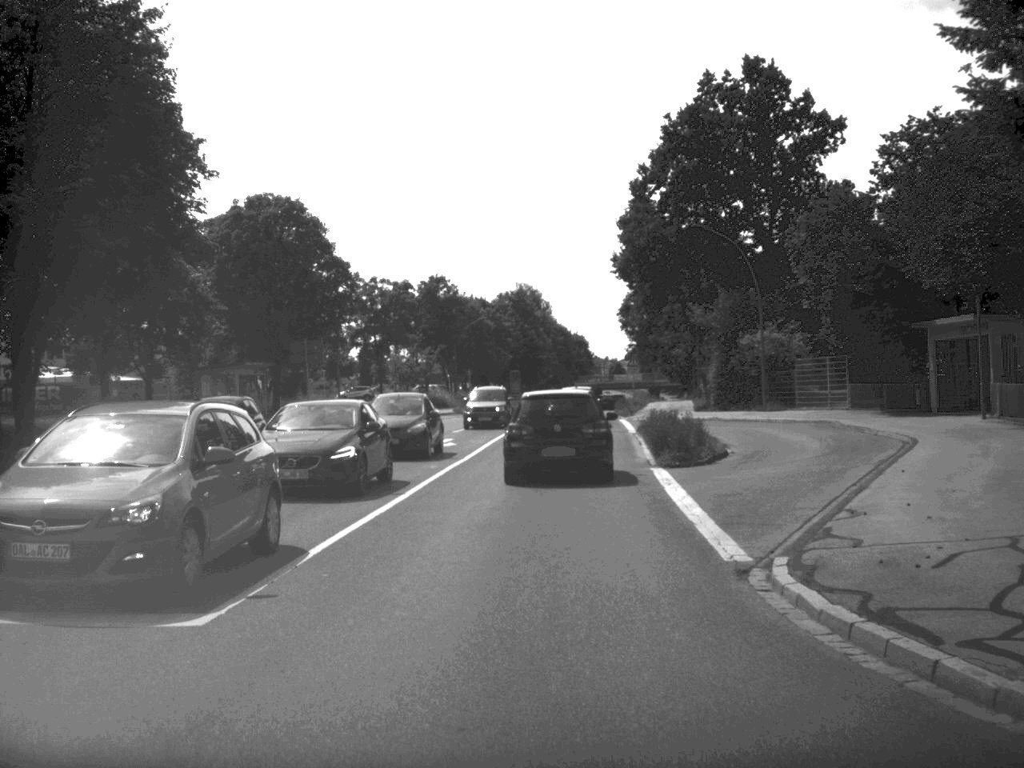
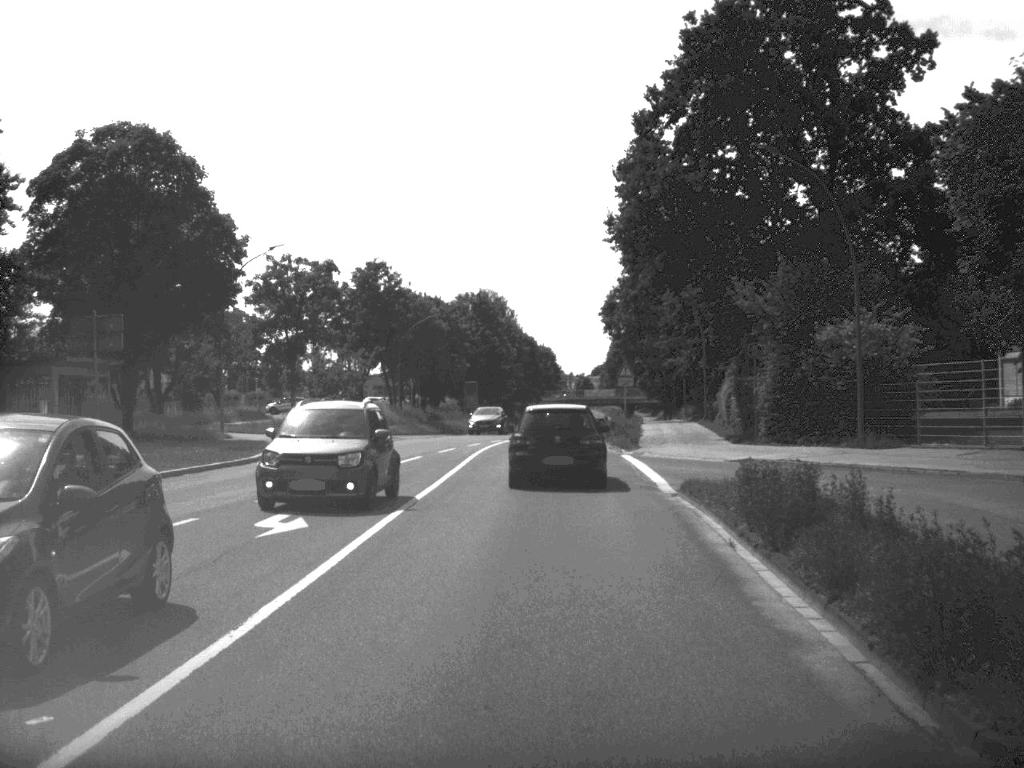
(+0.3, +19.1) m; +2°
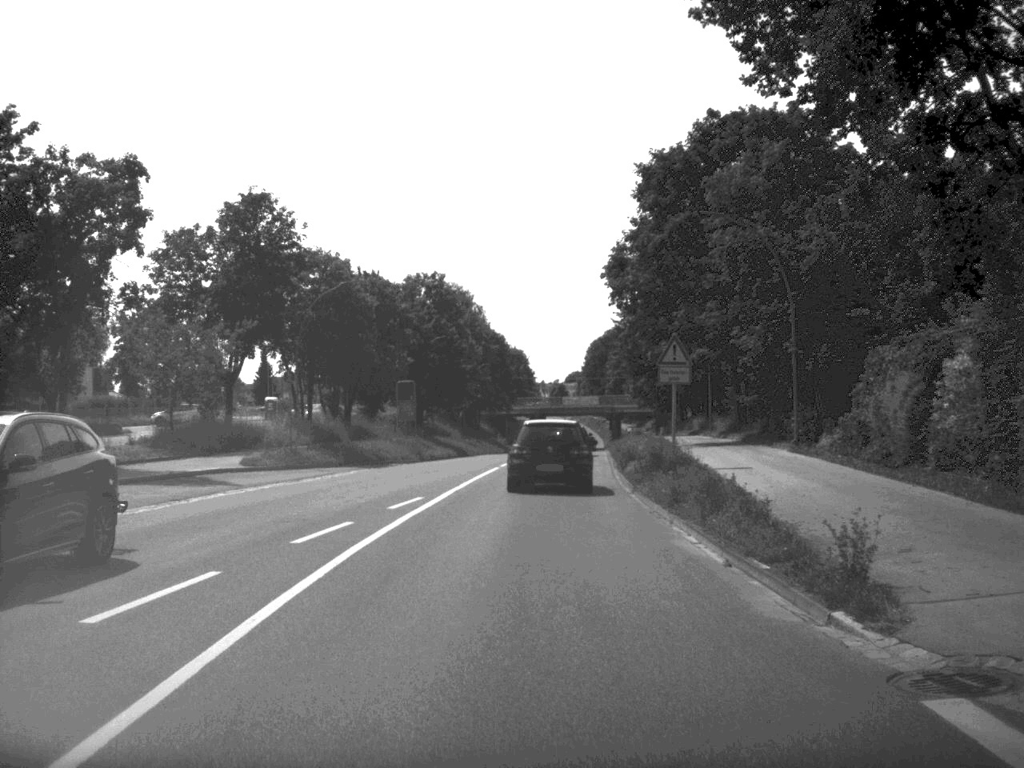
(+0.3, +28.1) m; +1°
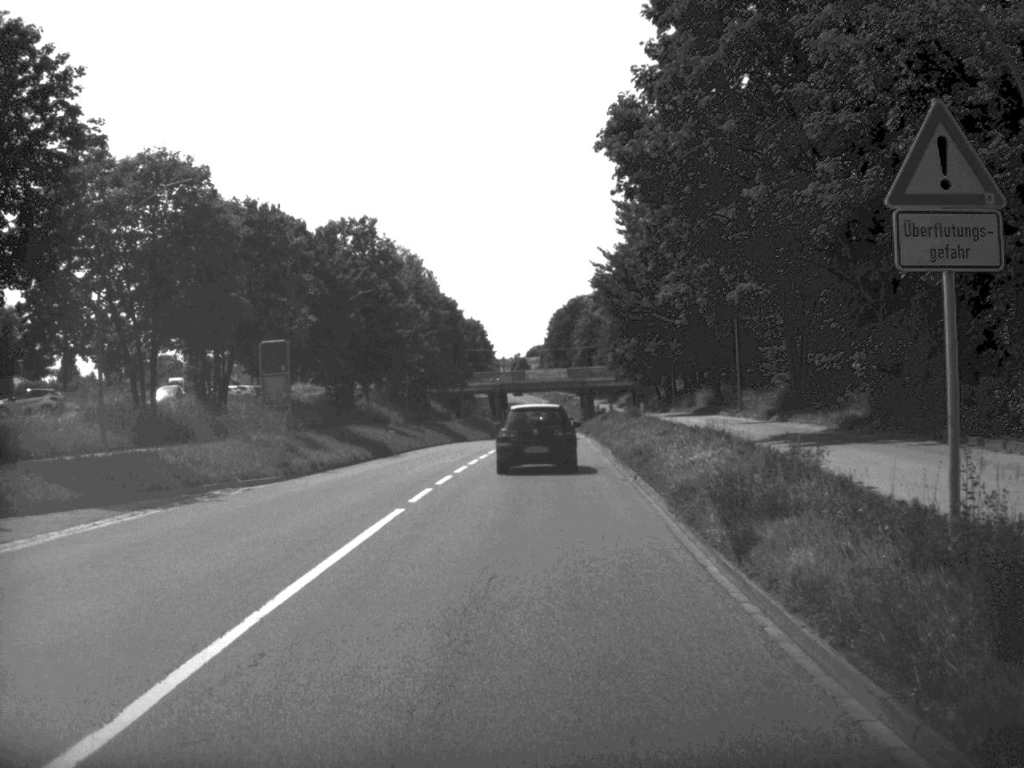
(+0.3, +21.7) m; +2°
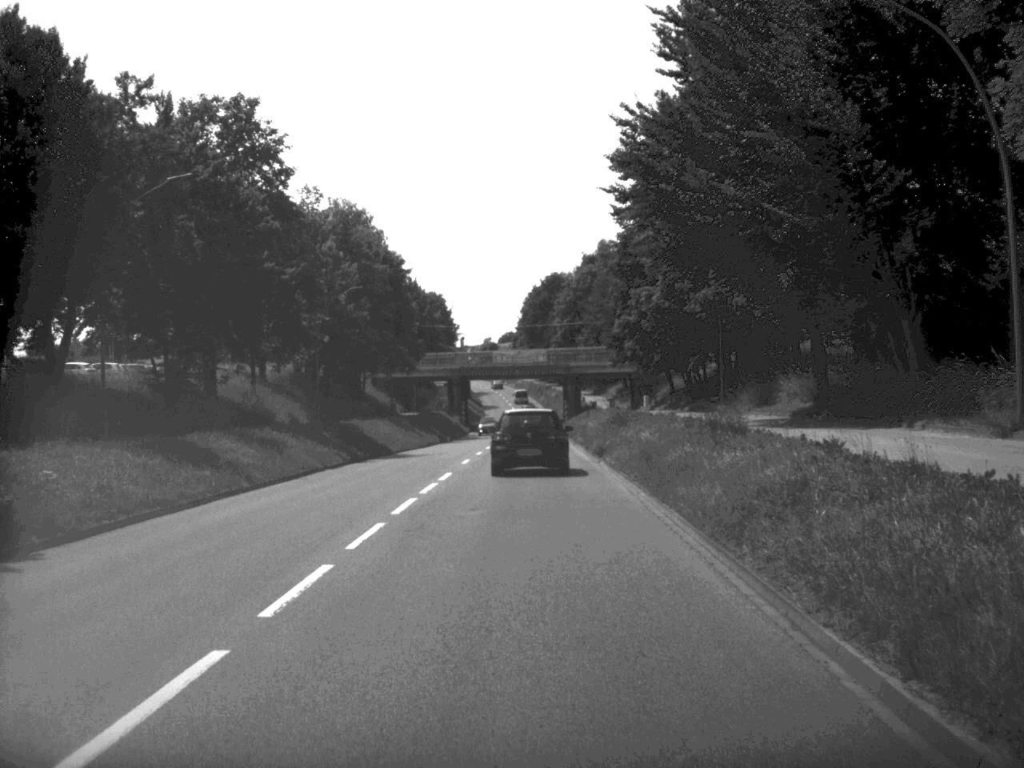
(+0.4, +32.4) m; +1°
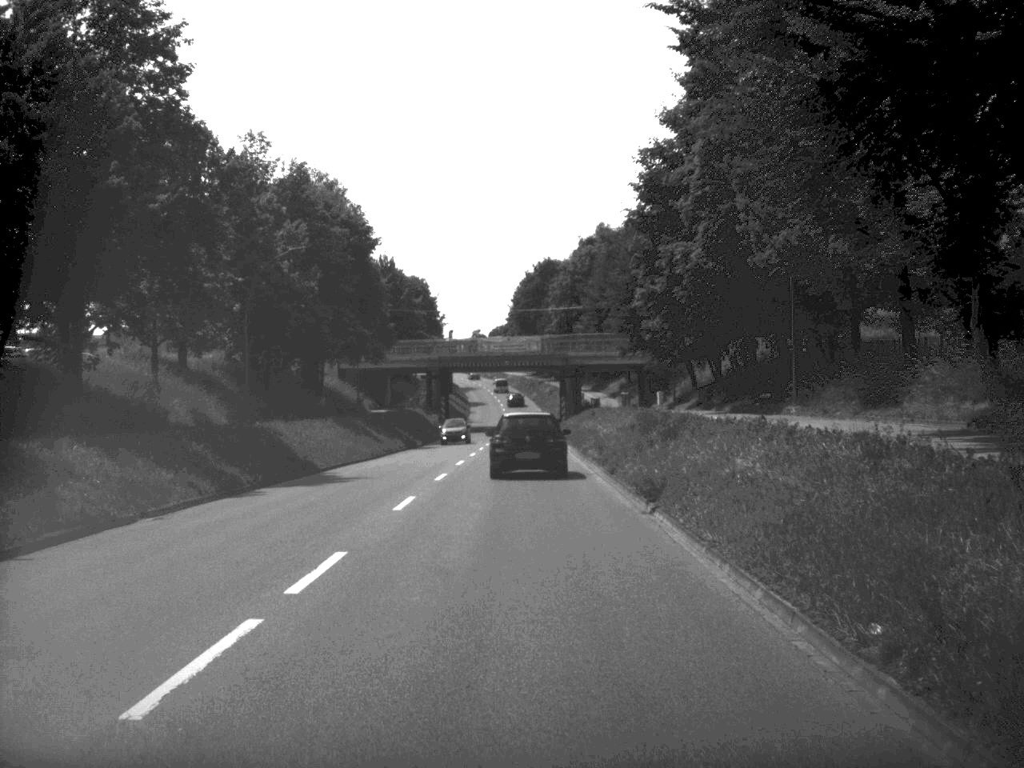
(+0.1, +16.4) m; 0°
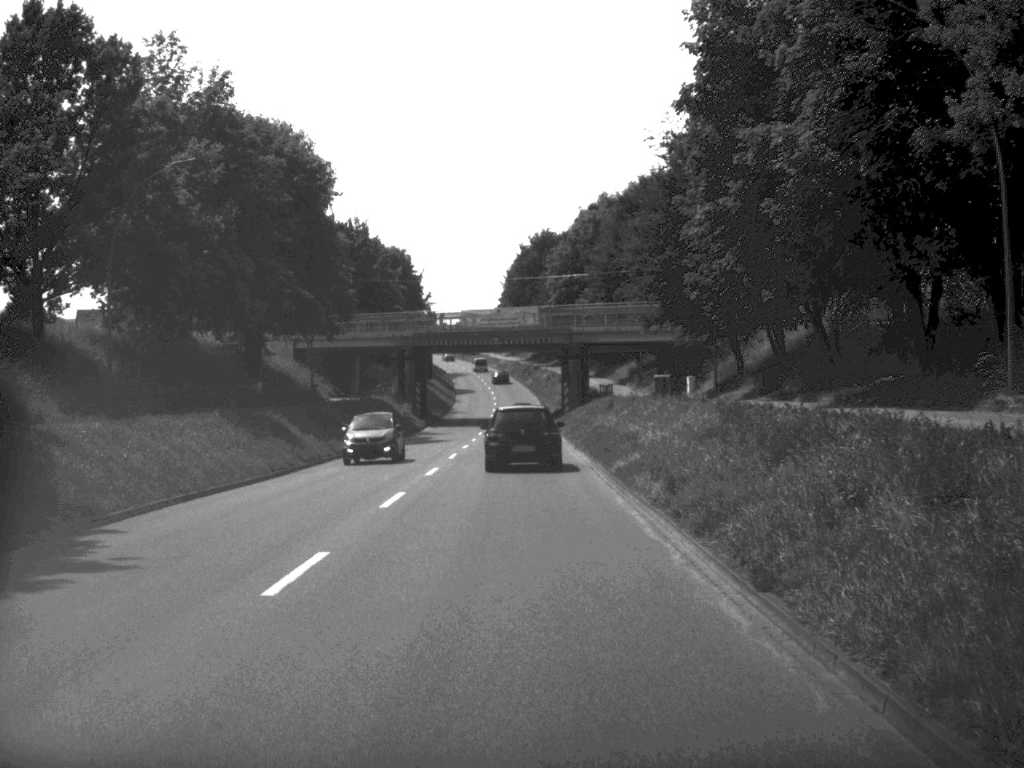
(0.0, +18.0) m; 0°
